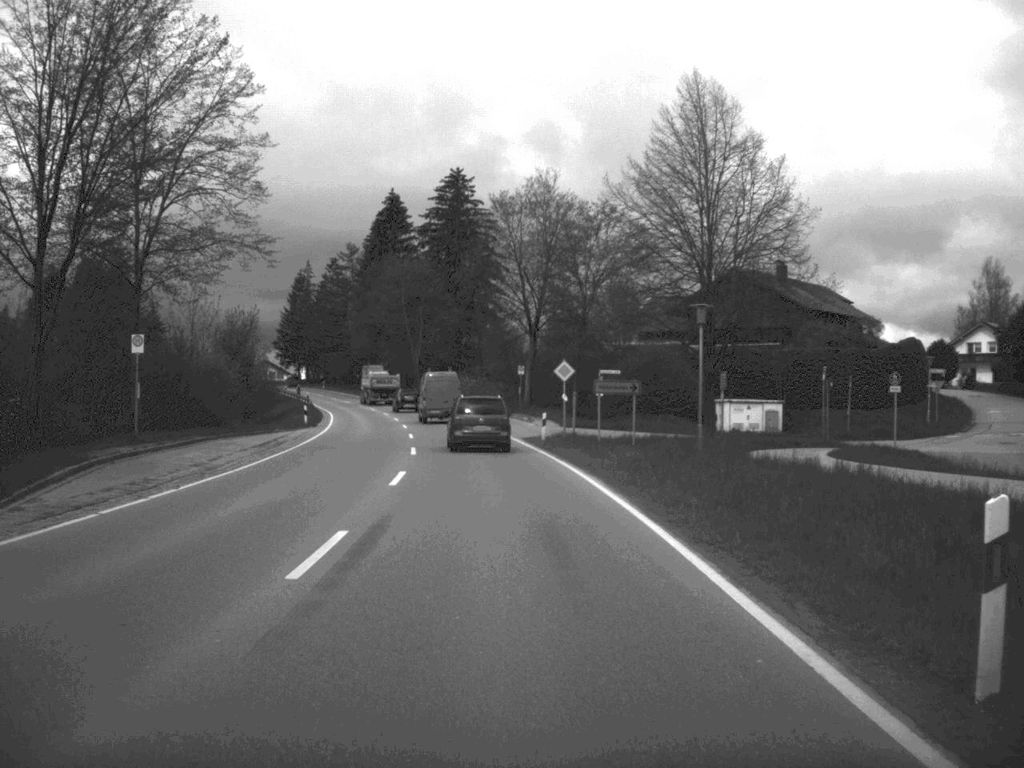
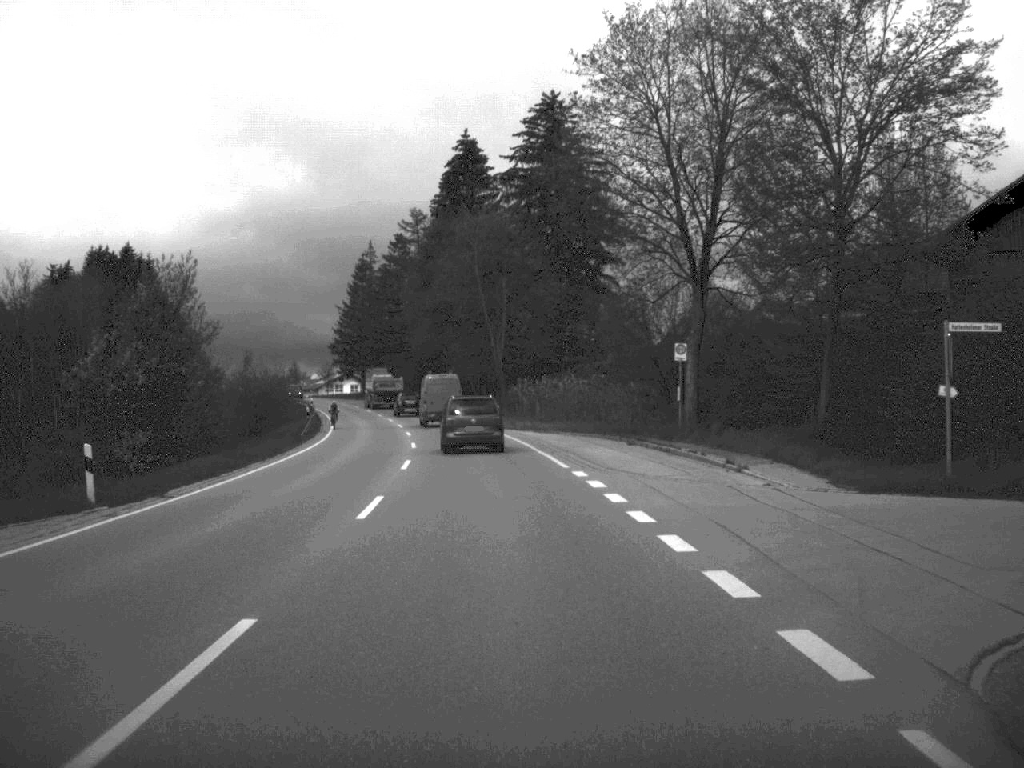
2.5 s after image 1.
(-1.7, +41.3) m; -5°
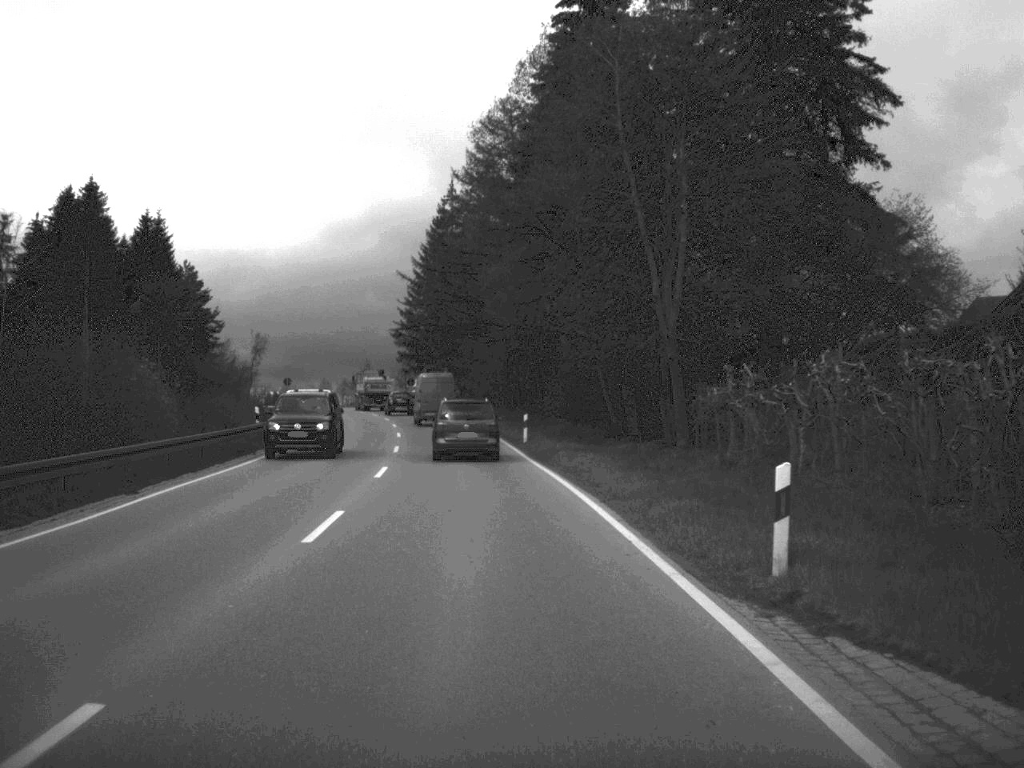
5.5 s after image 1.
(-2.4, +50.4) m; -6°
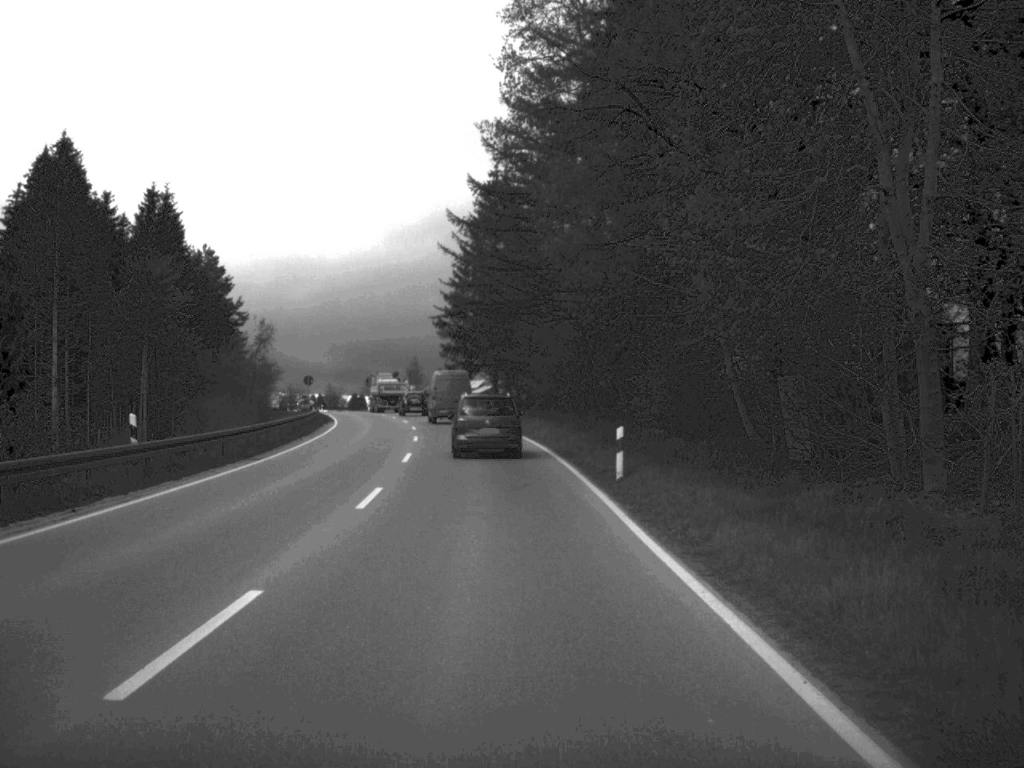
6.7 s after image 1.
(-0.5, +19.6) m; -3°
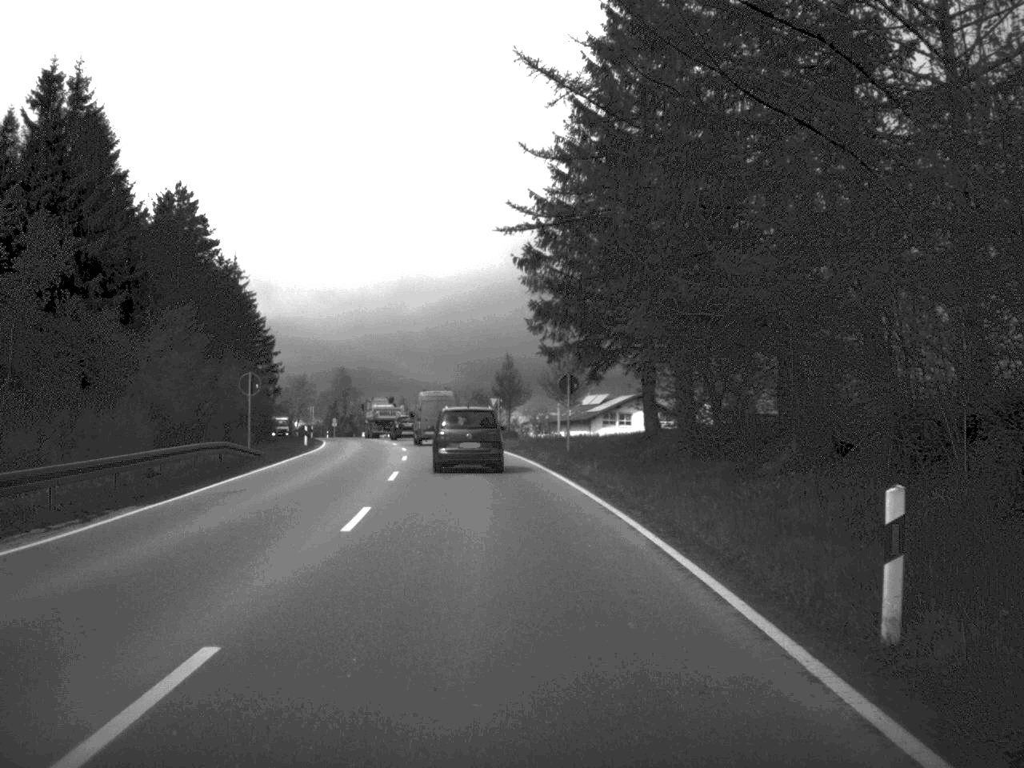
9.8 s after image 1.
(-2.3, +49.9) m; -6°
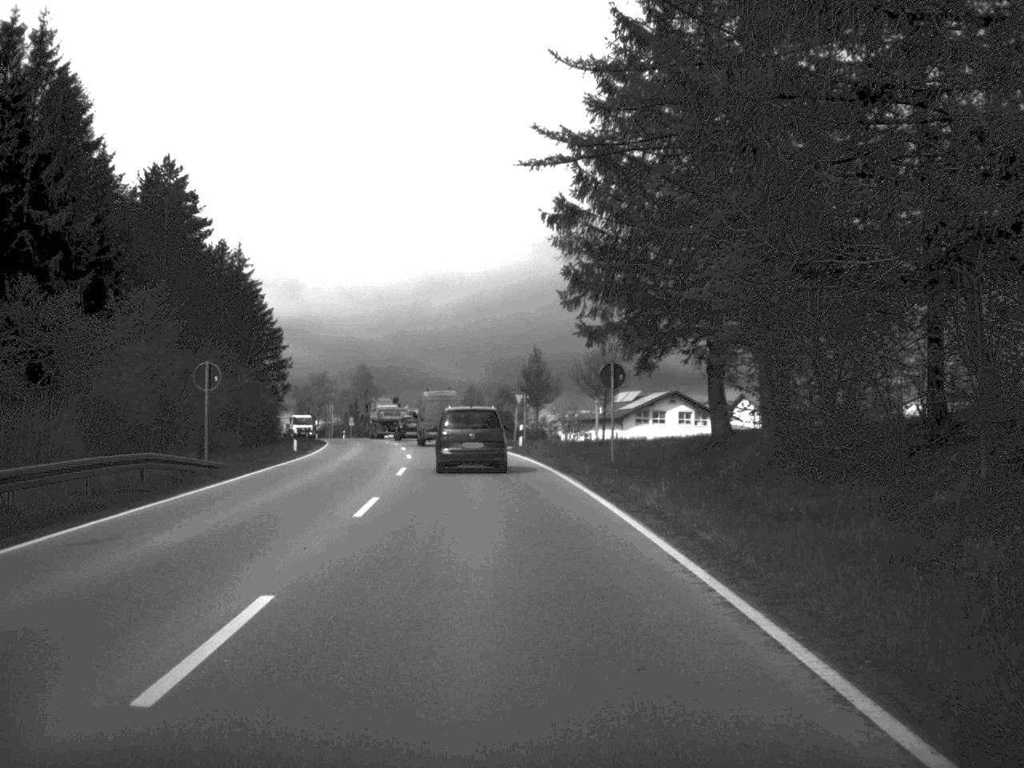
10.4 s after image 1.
(-0.1, +9.6) m; -1°
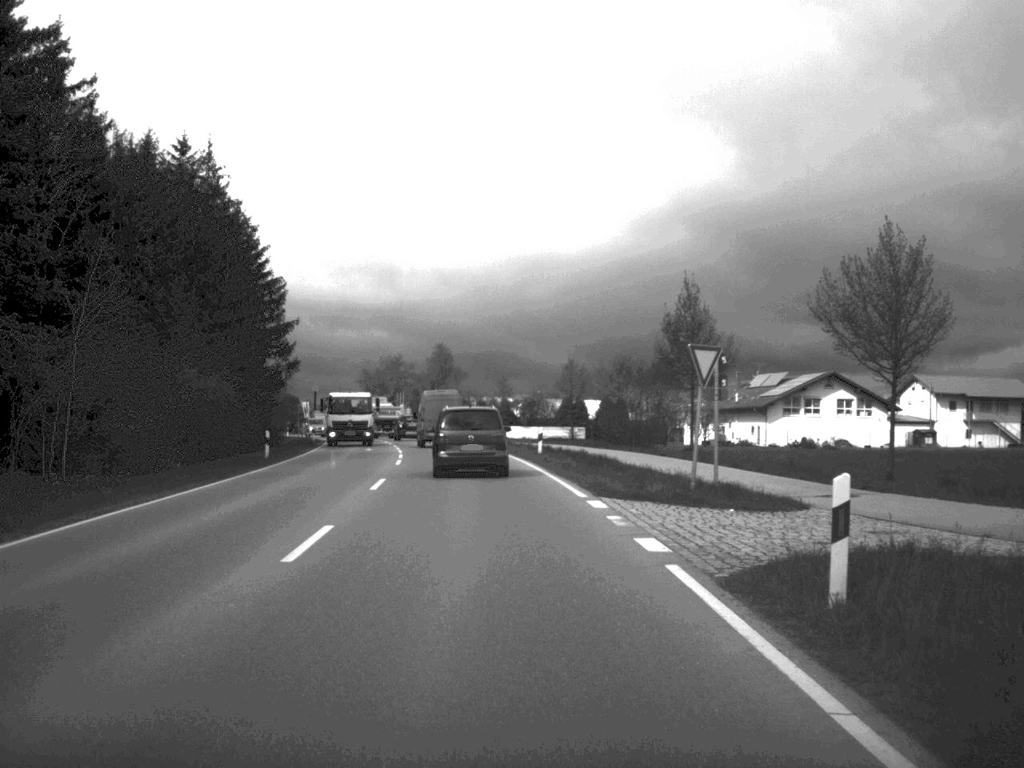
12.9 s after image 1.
(-1.6, +41.1) m; -5°
